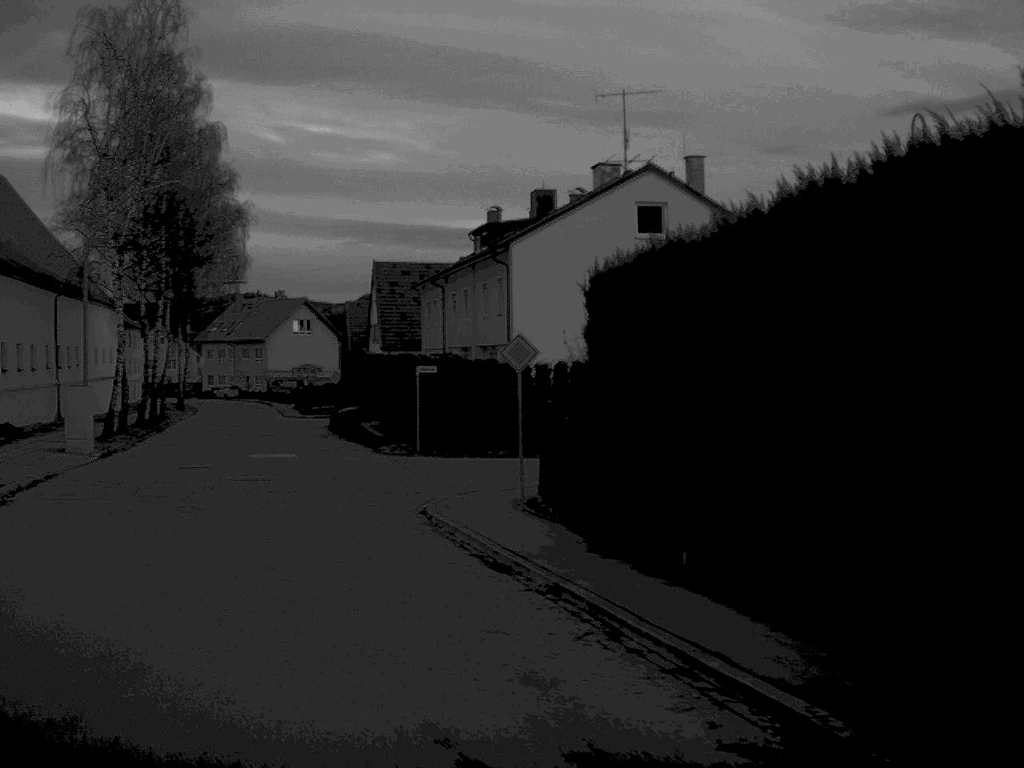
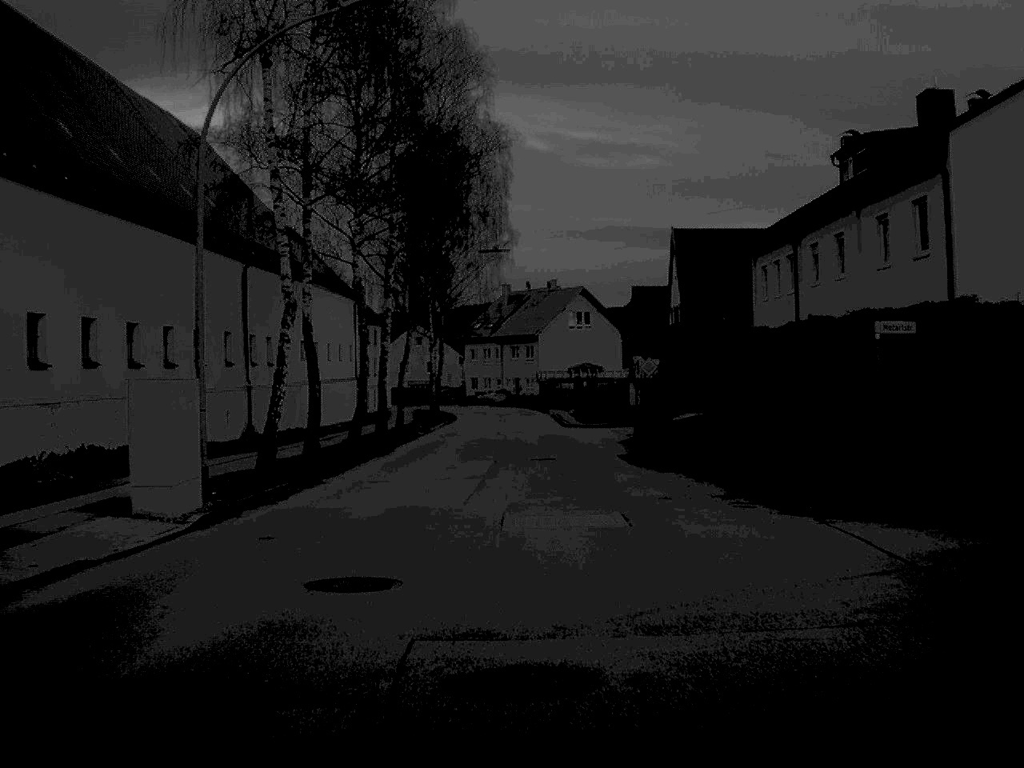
(-3.2, +17.7) m; -11°
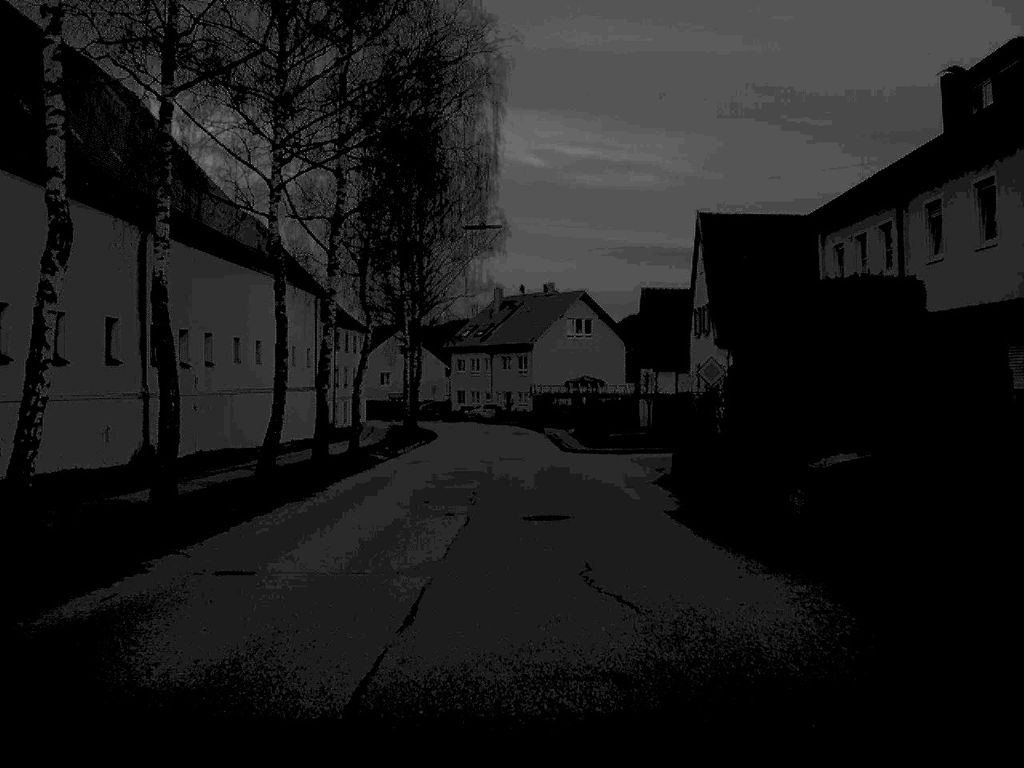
(0.0, +12.1) m; 0°
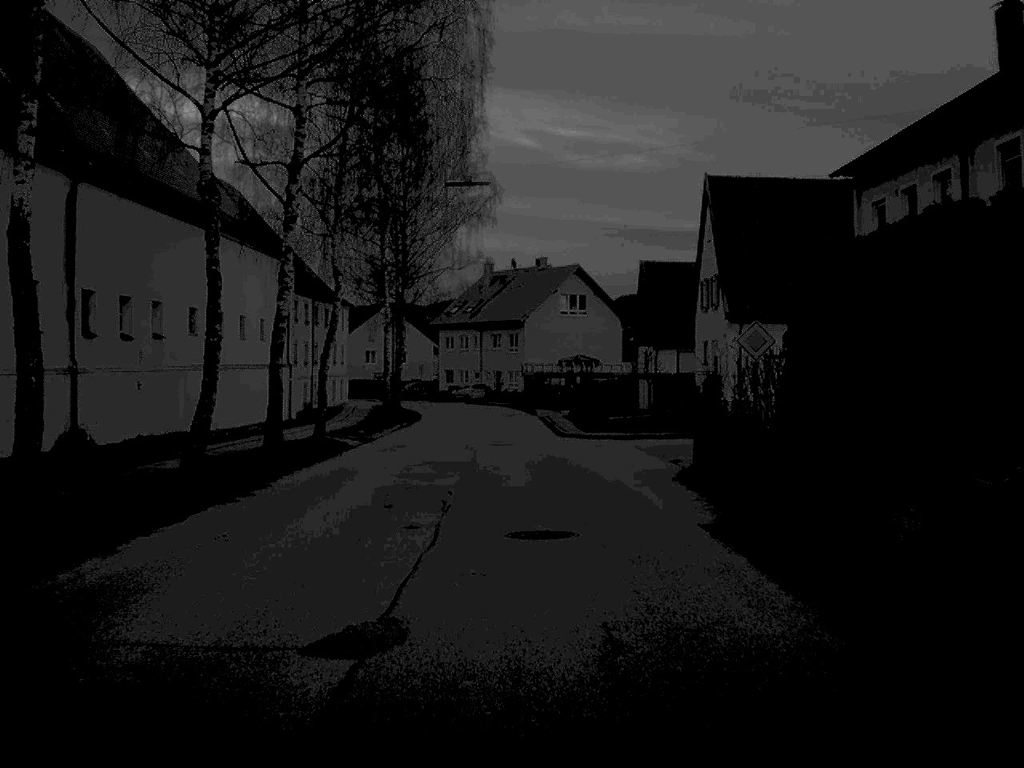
(0.0, +5.0) m; 0°
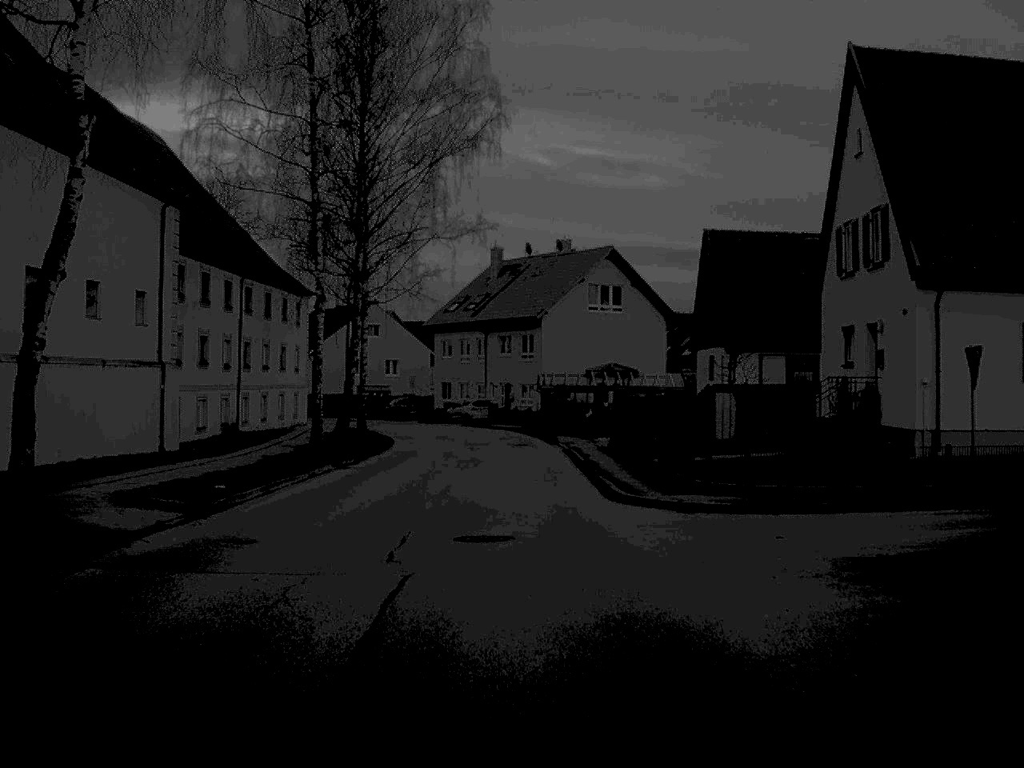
(0.0, +22.2) m; -1°
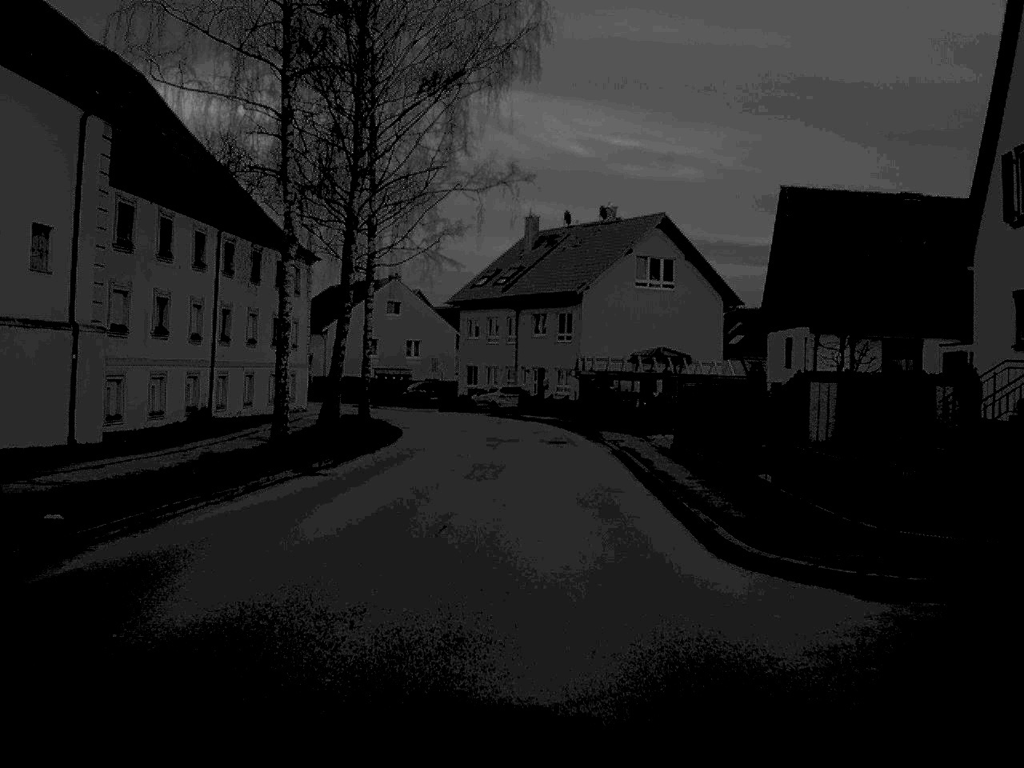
(-0.1, +9.6) m; -1°
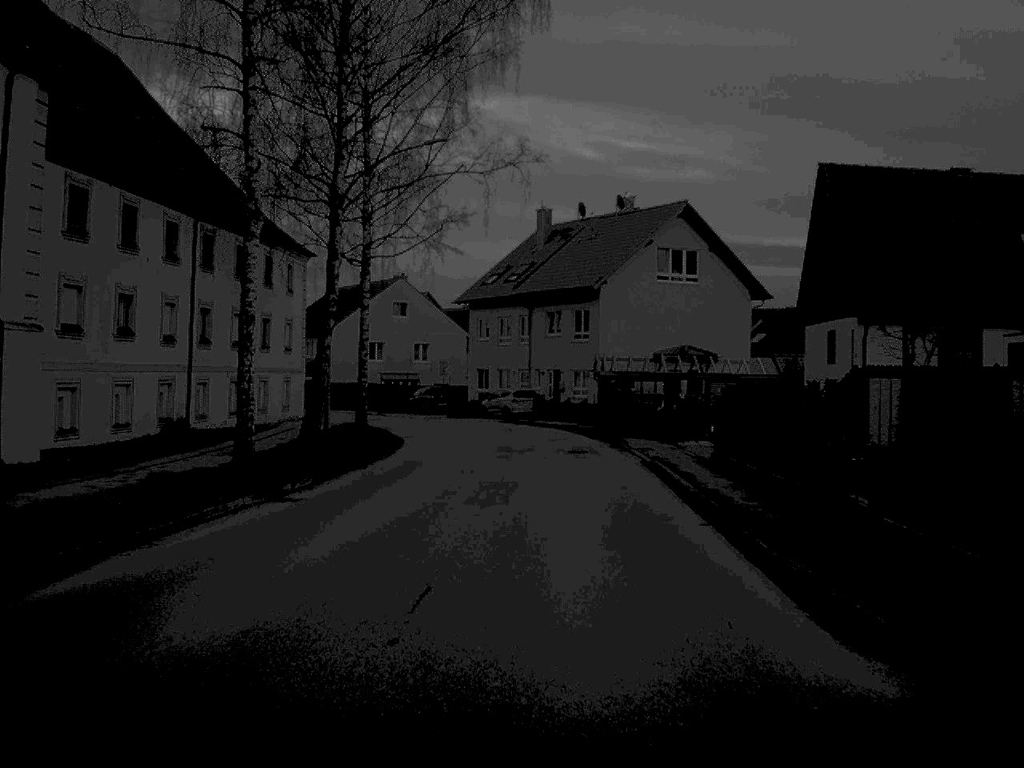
(0.0, +4.6) m; -1°
